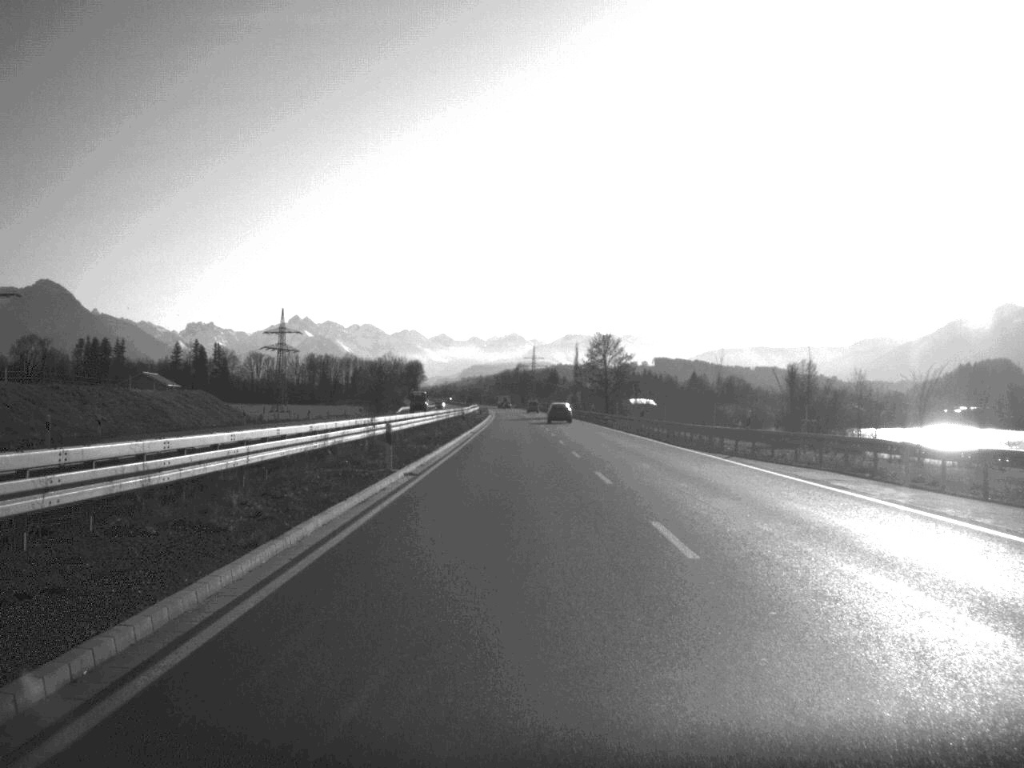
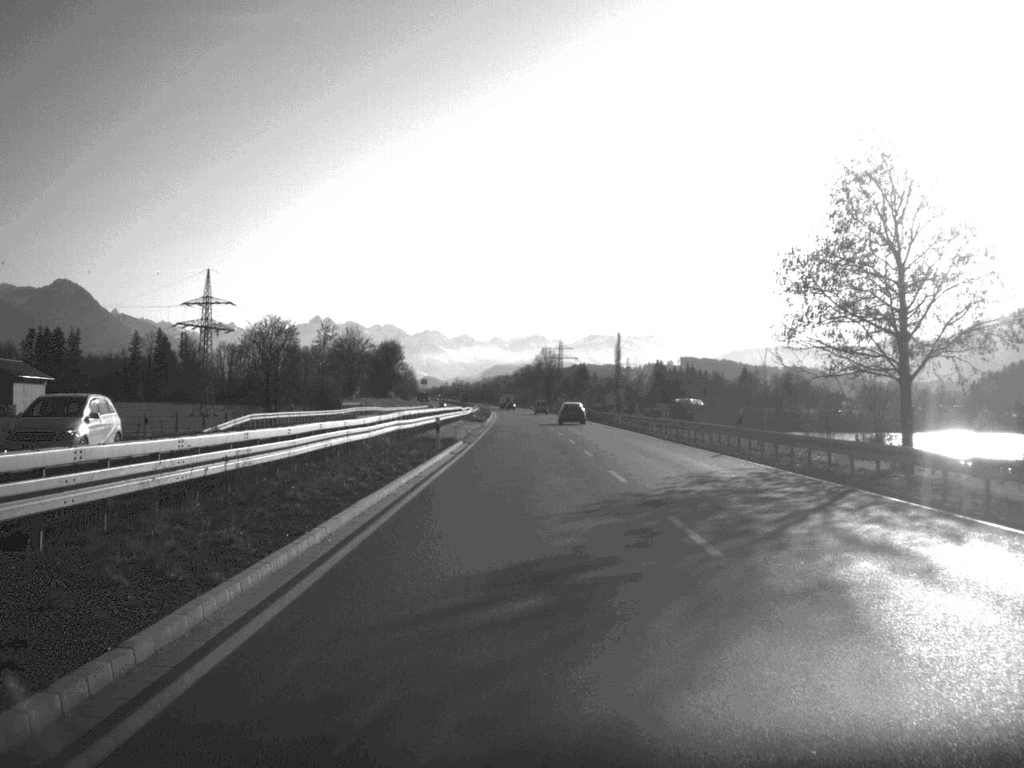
(-1.1, +107.7) m; -1°
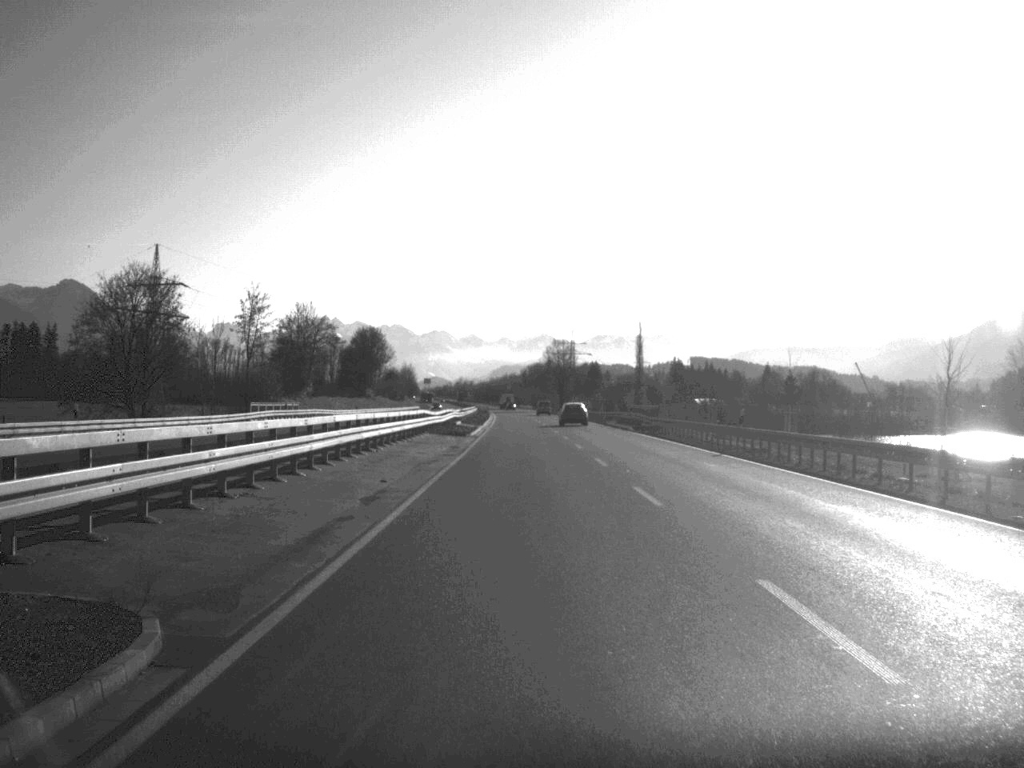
(-0.1, +41.6) m; 0°
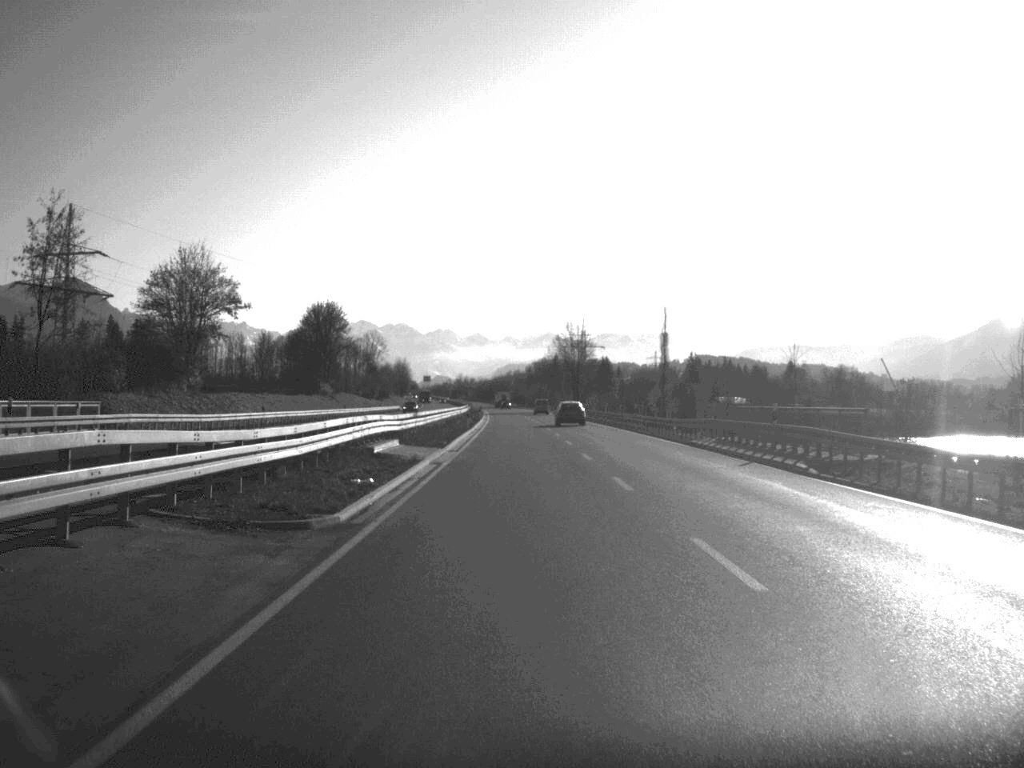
(-0.1, +44.5) m; 0°
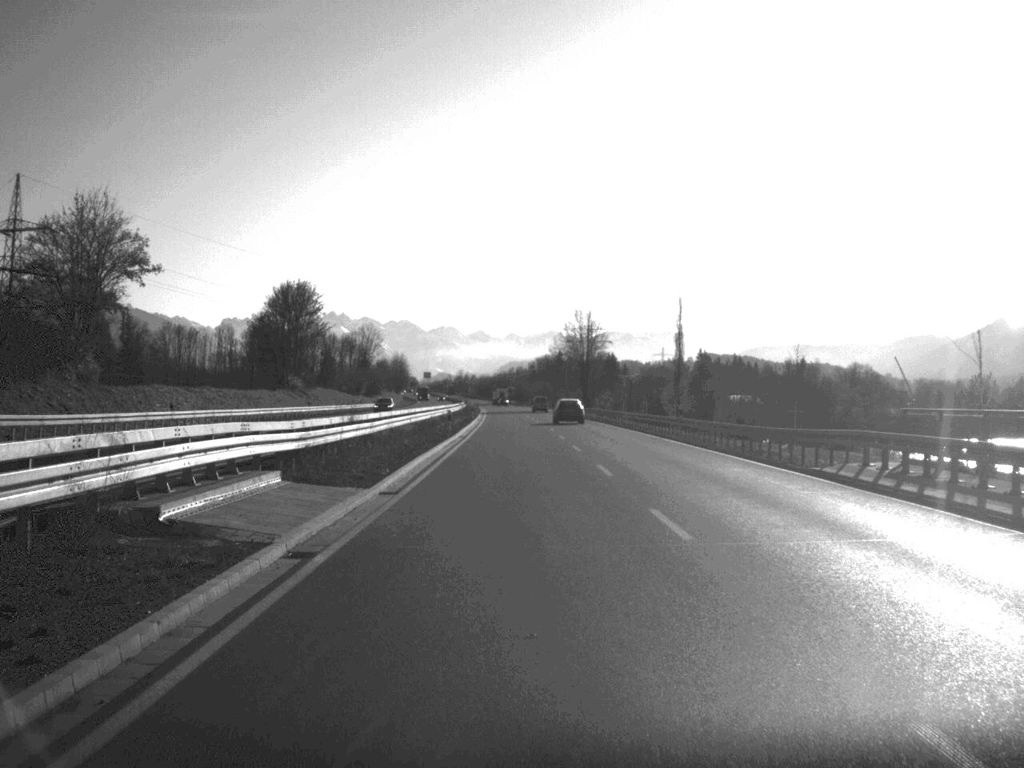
(0.0, +20.3) m; 0°
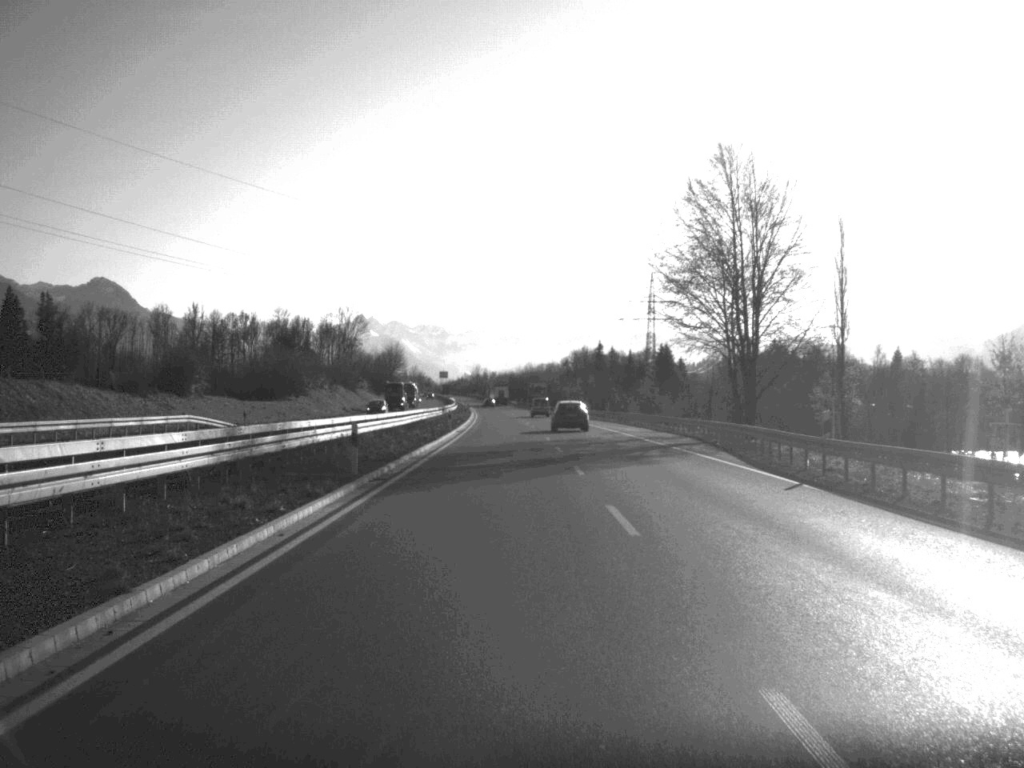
(-1.0, +106.9) m; -1°
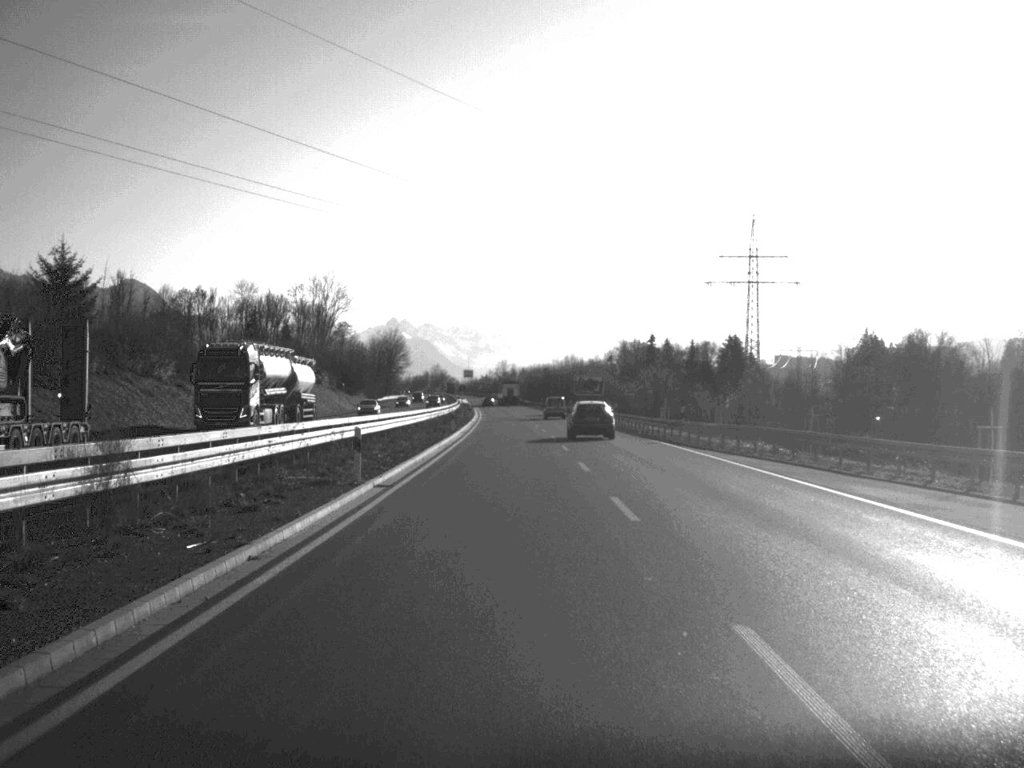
(-1.1, +81.6) m; -1°
